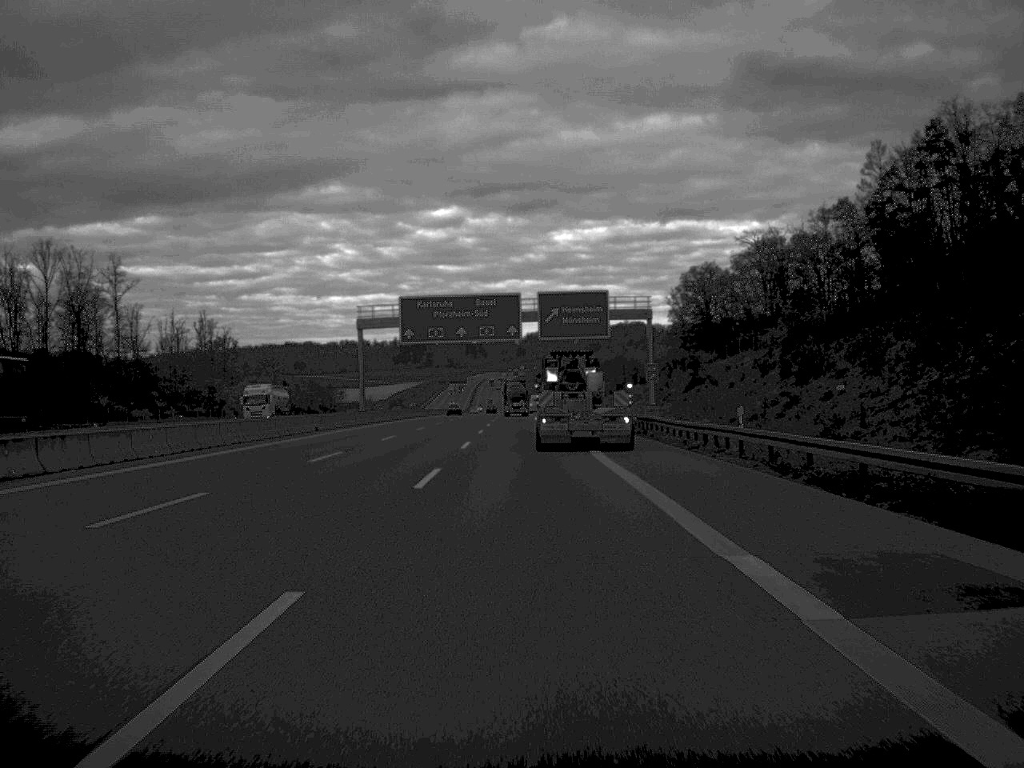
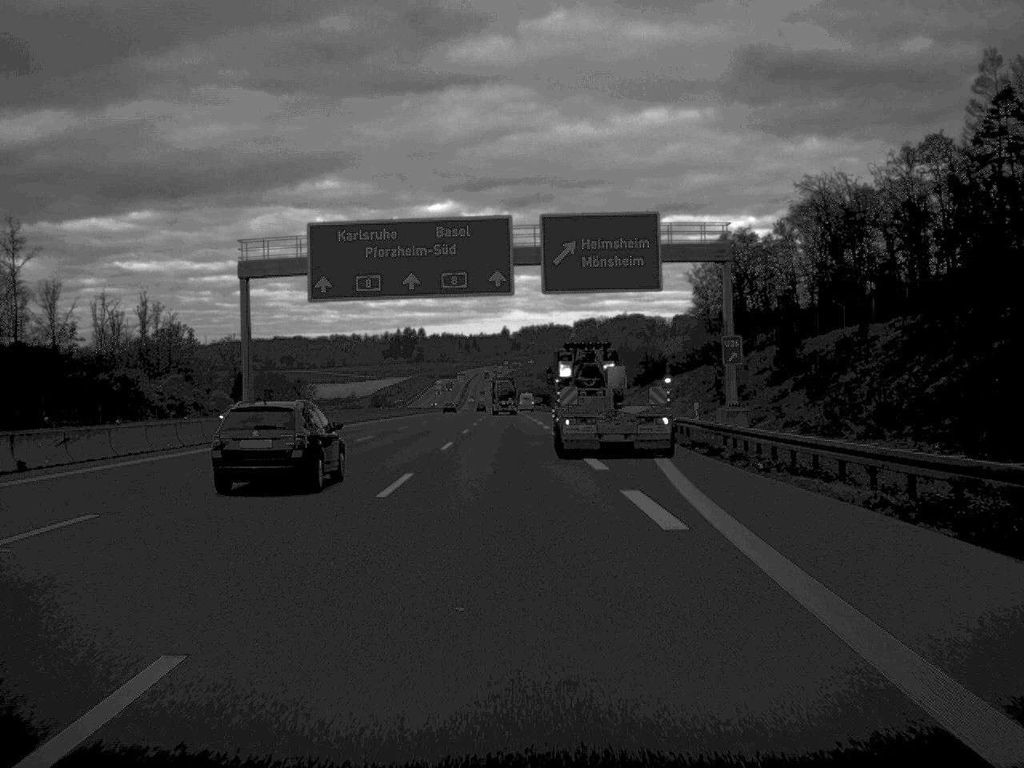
(0.0, +38.3) m; 0°
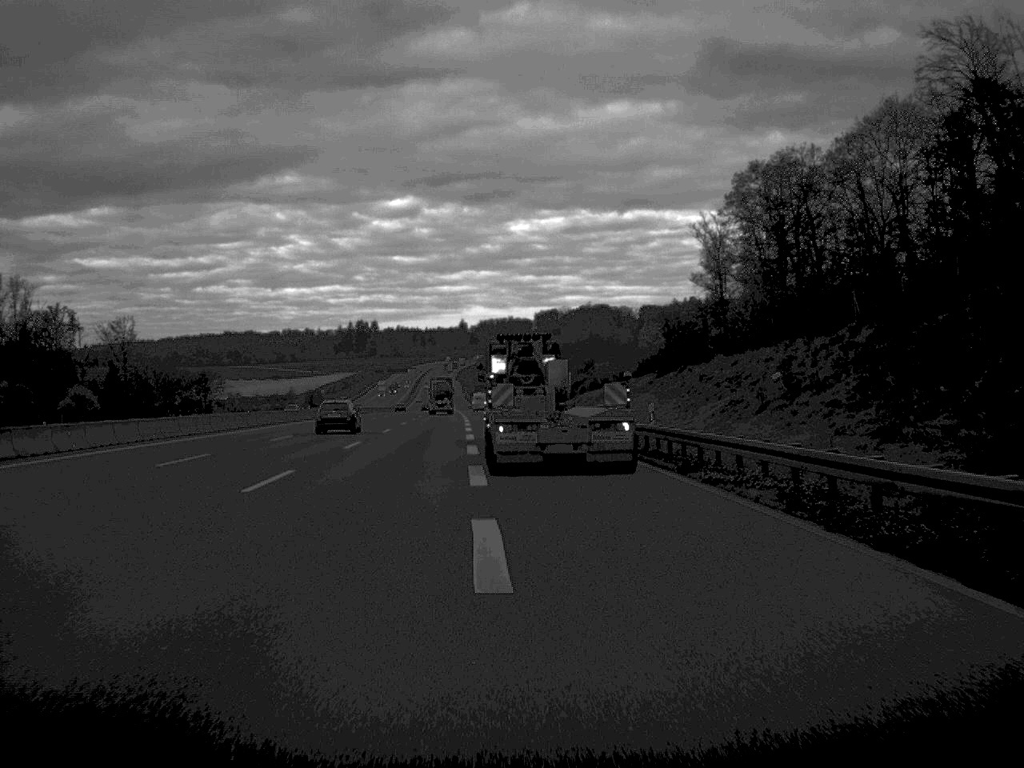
(+1.0, +52.2) m; +2°
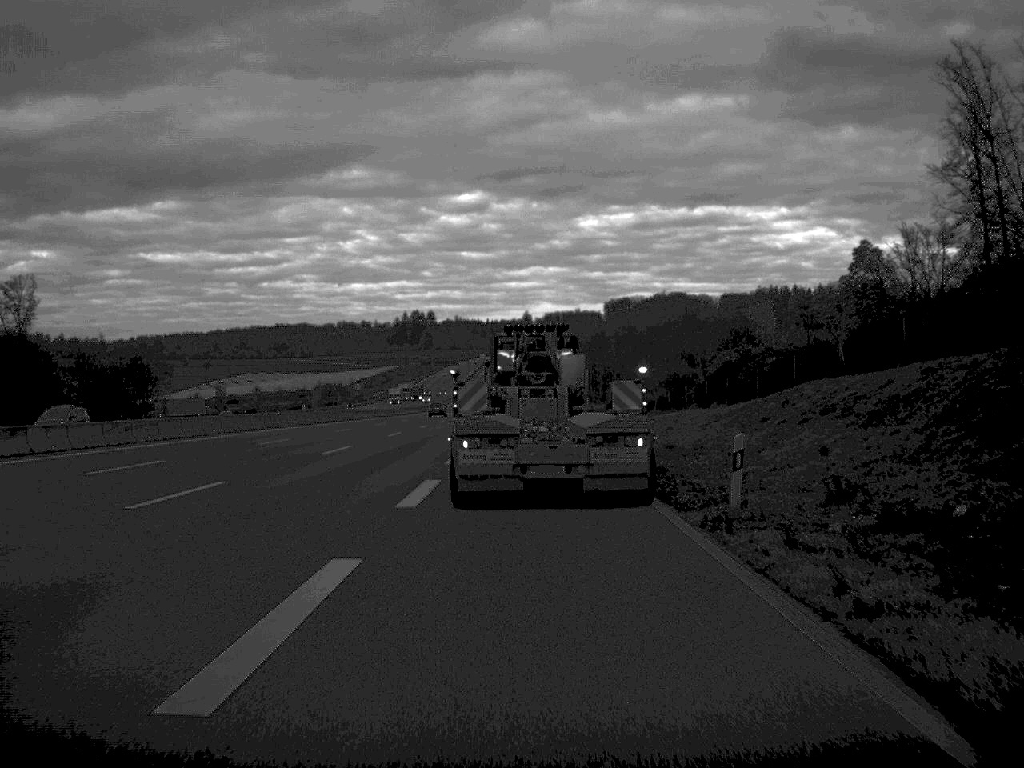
(-1.8, +75.1) m; -3°
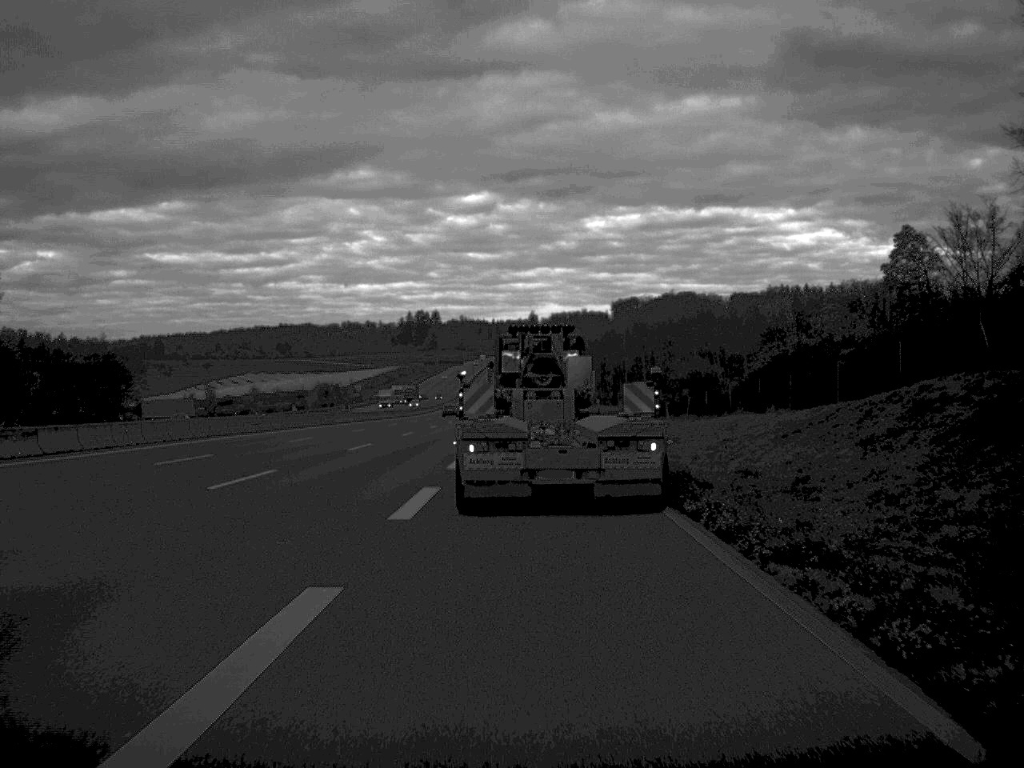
(0.0, +13.8) m; 0°
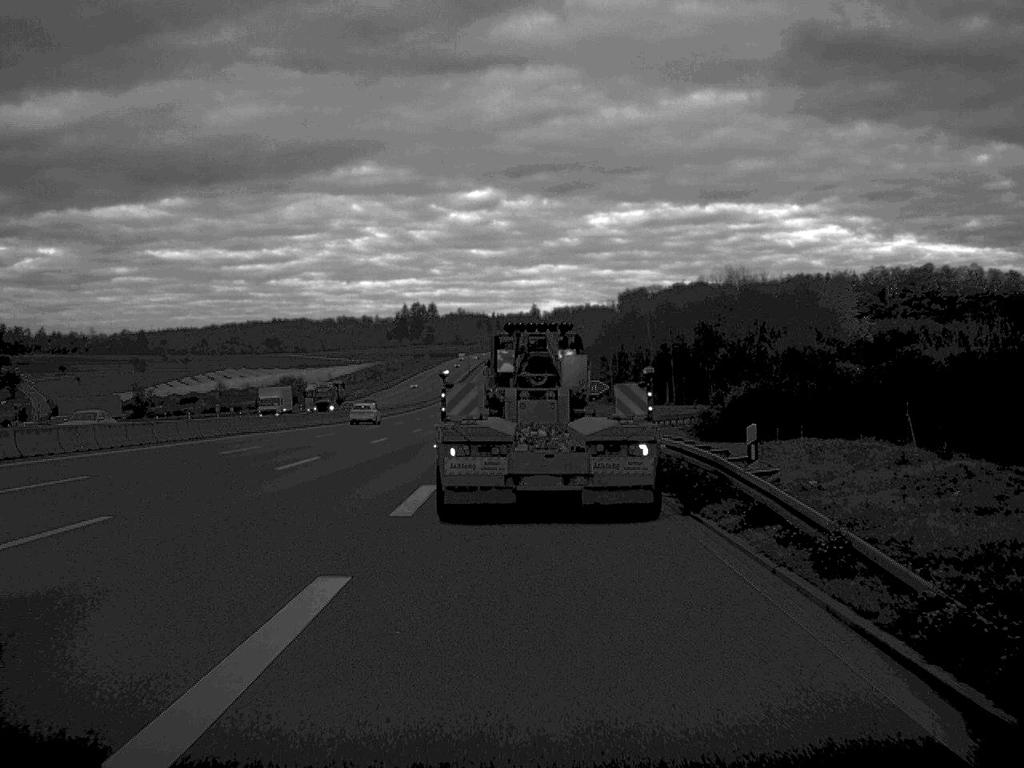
(-0.1, +46.7) m; 0°
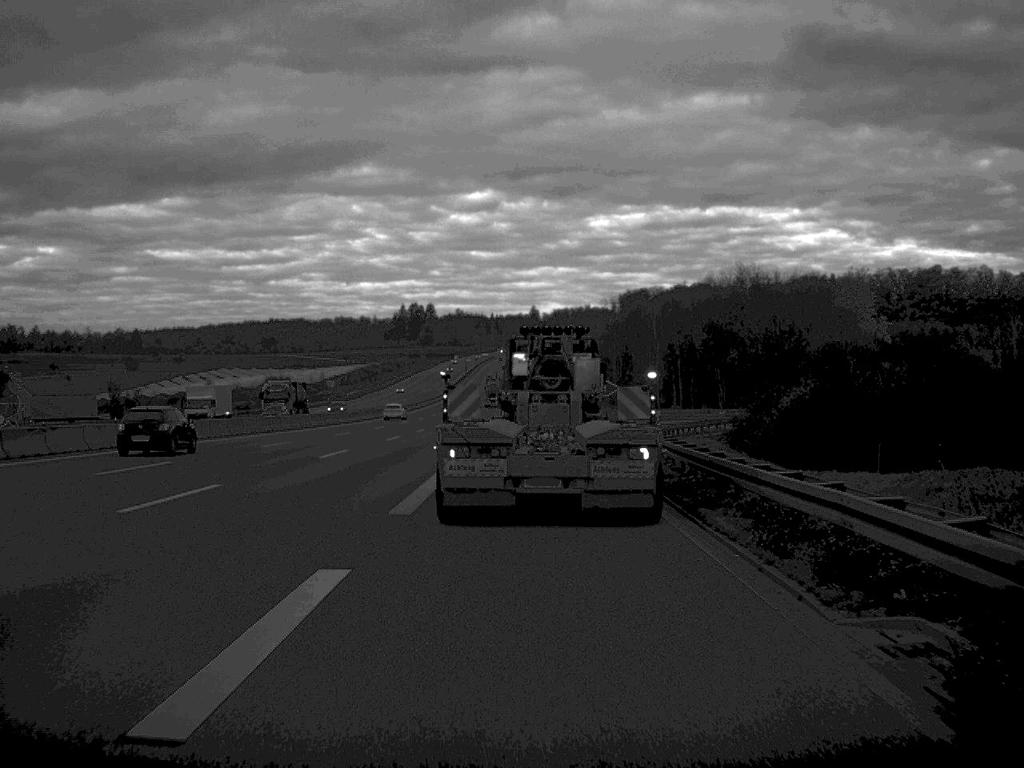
(0.0, +11.6) m; 0°
